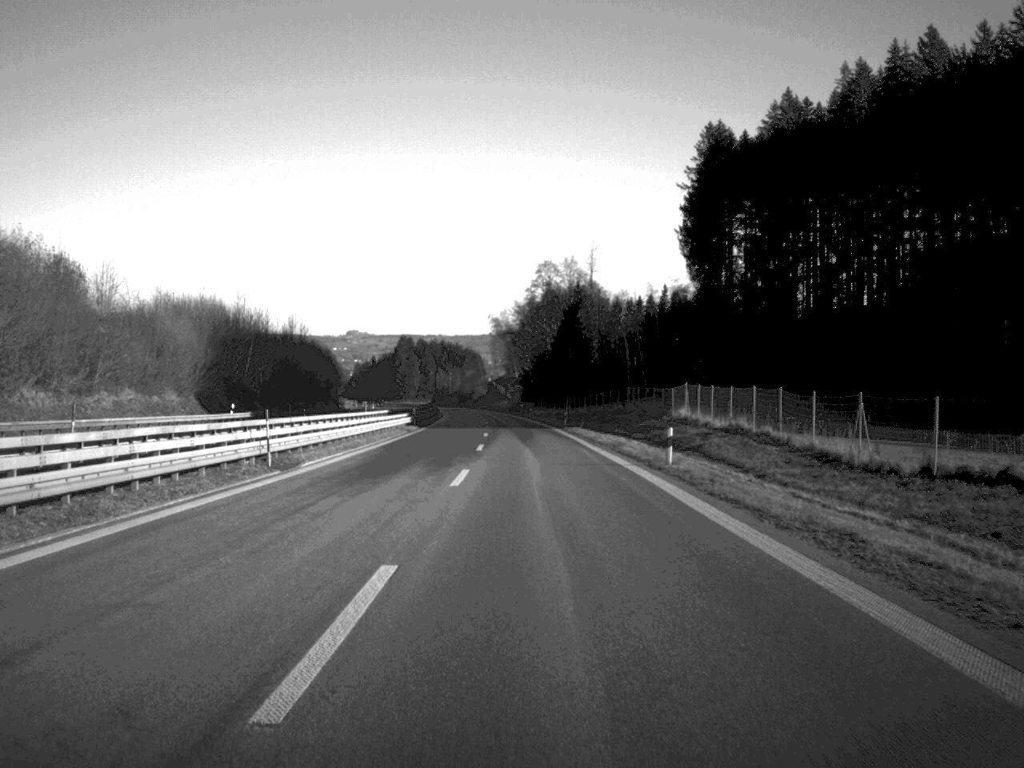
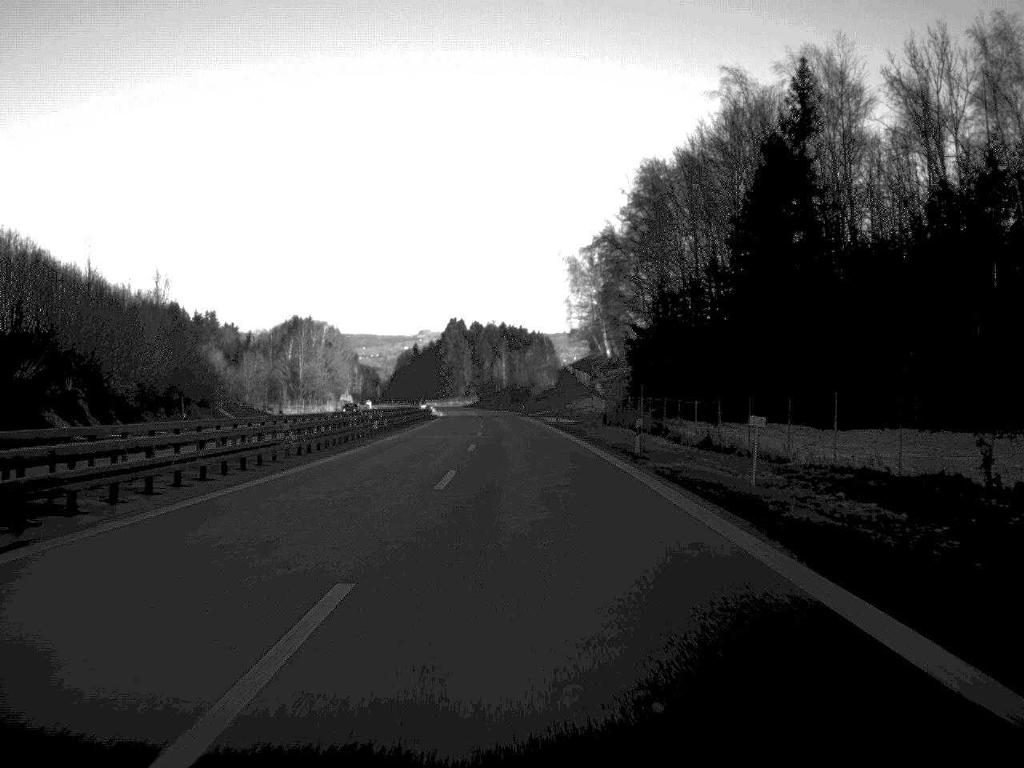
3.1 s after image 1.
(-3.9, +142.7) m; -3°
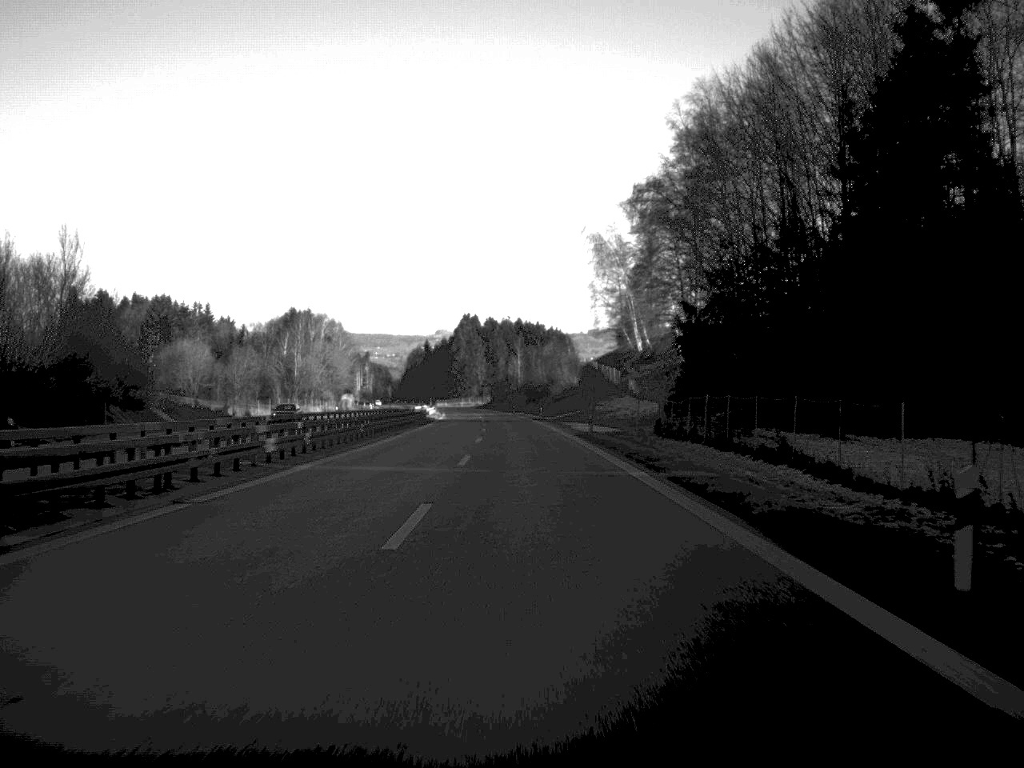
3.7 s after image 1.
(-0.2, +26.9) m; -1°
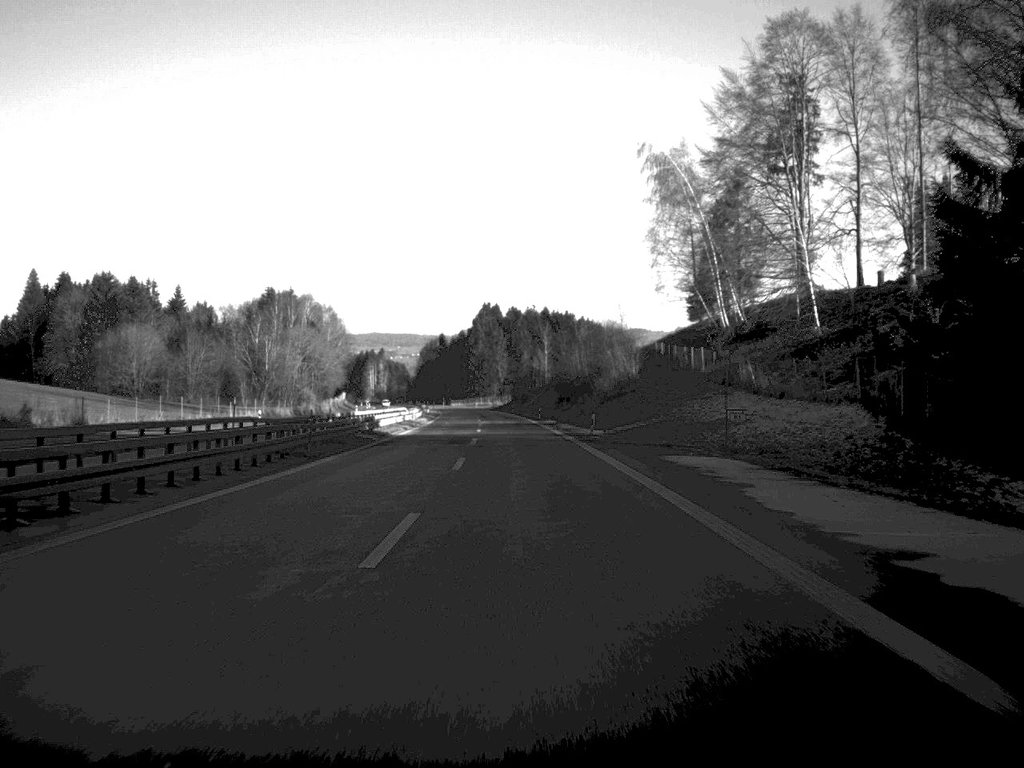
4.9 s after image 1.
(-0.5, +54.9) m; -1°
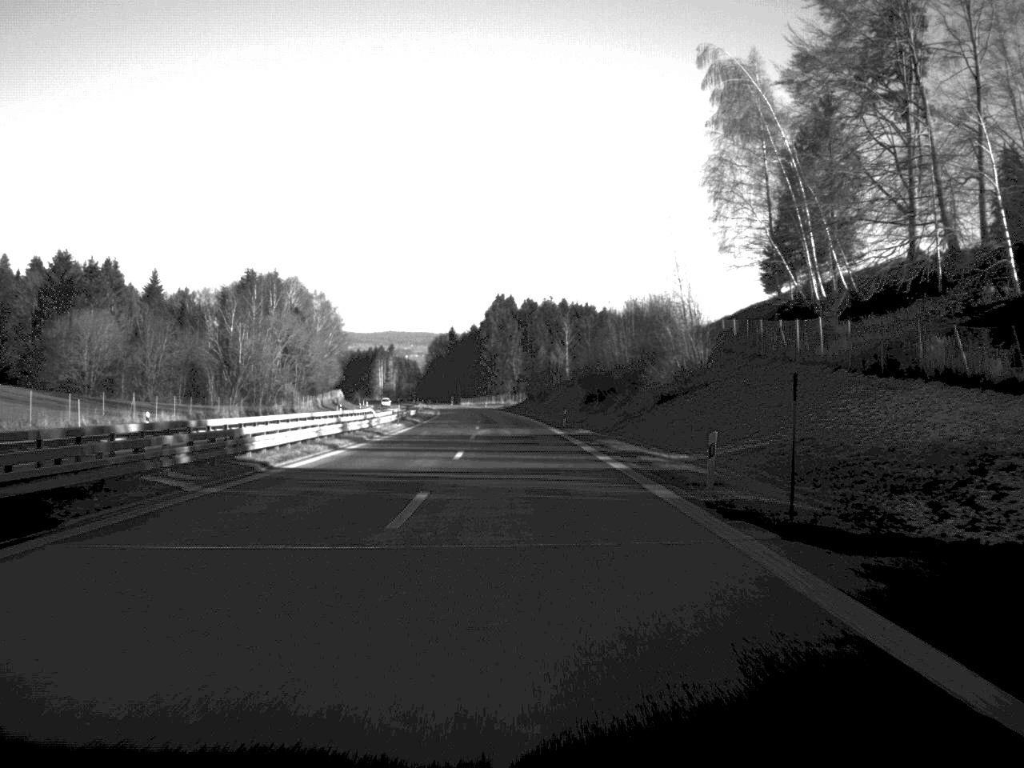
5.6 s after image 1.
(-0.2, +31.9) m; -1°
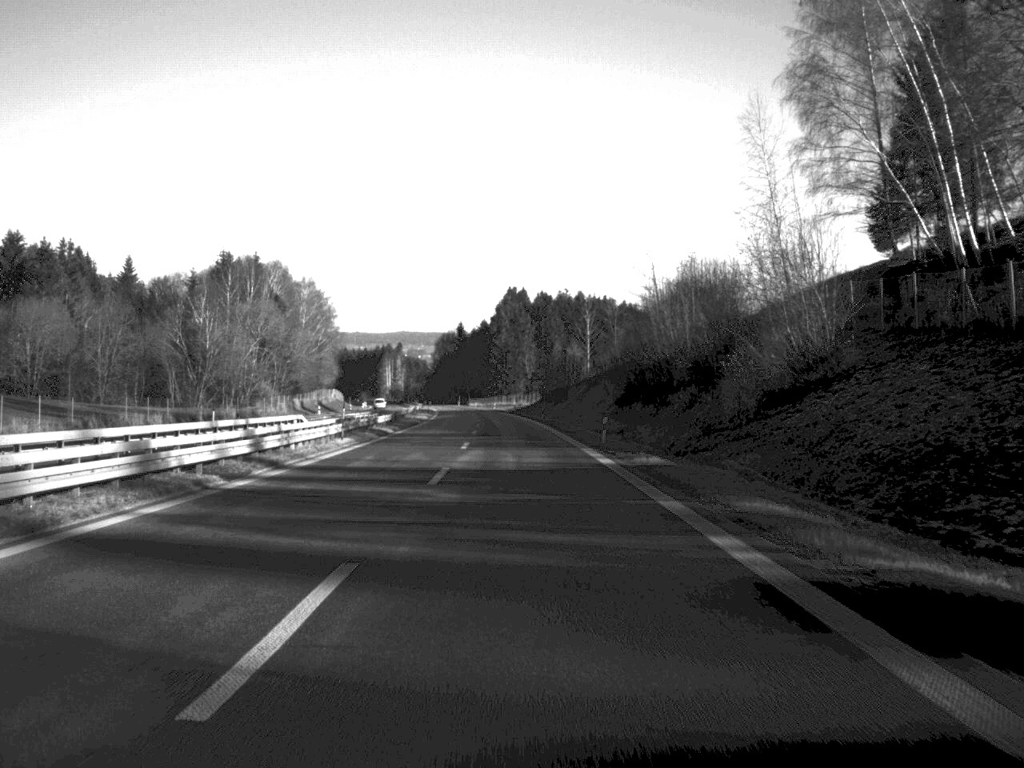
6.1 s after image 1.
(-0.1, +26.7) m; -1°
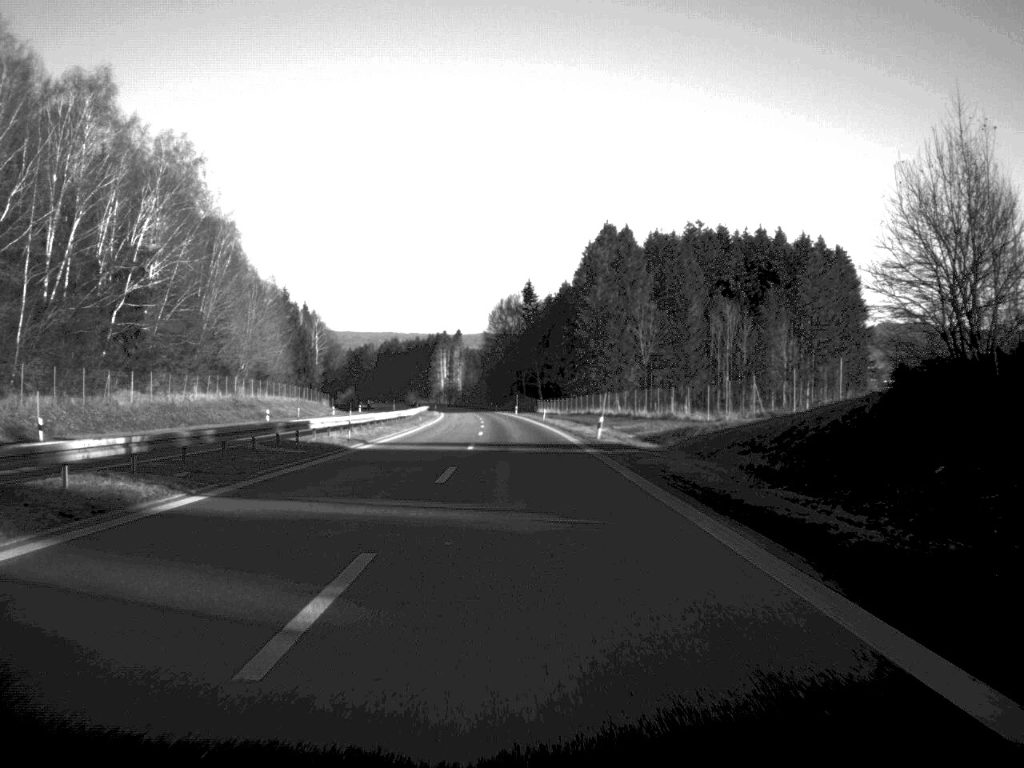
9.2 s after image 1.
(-4.6, +140.8) m; -4°
